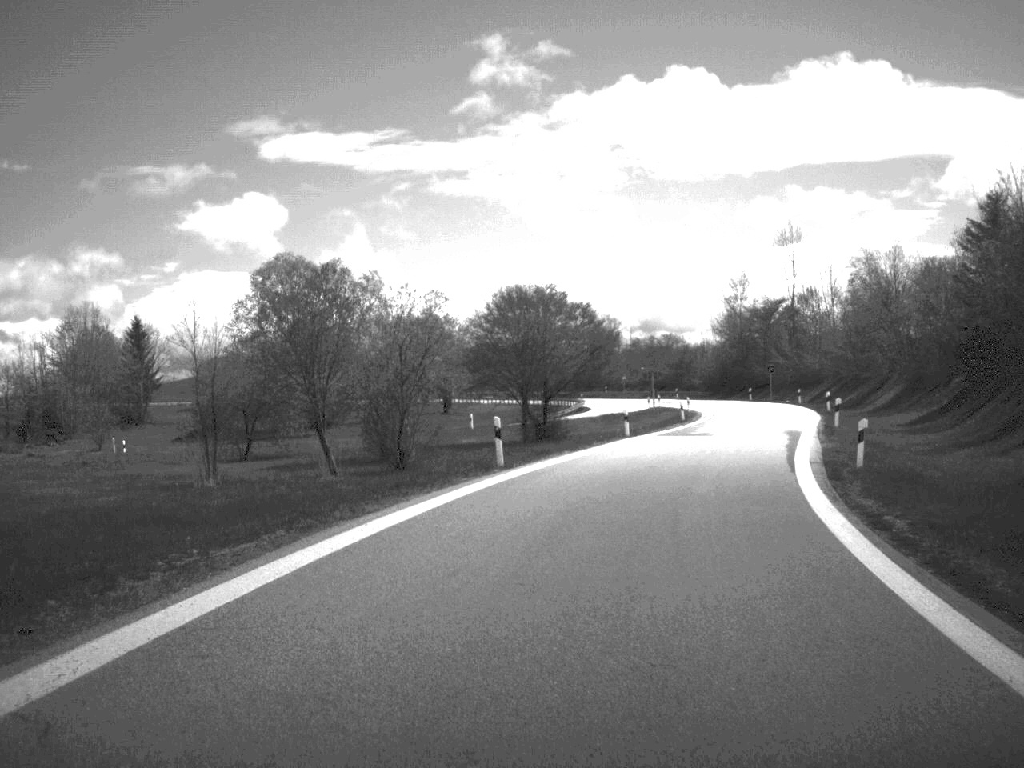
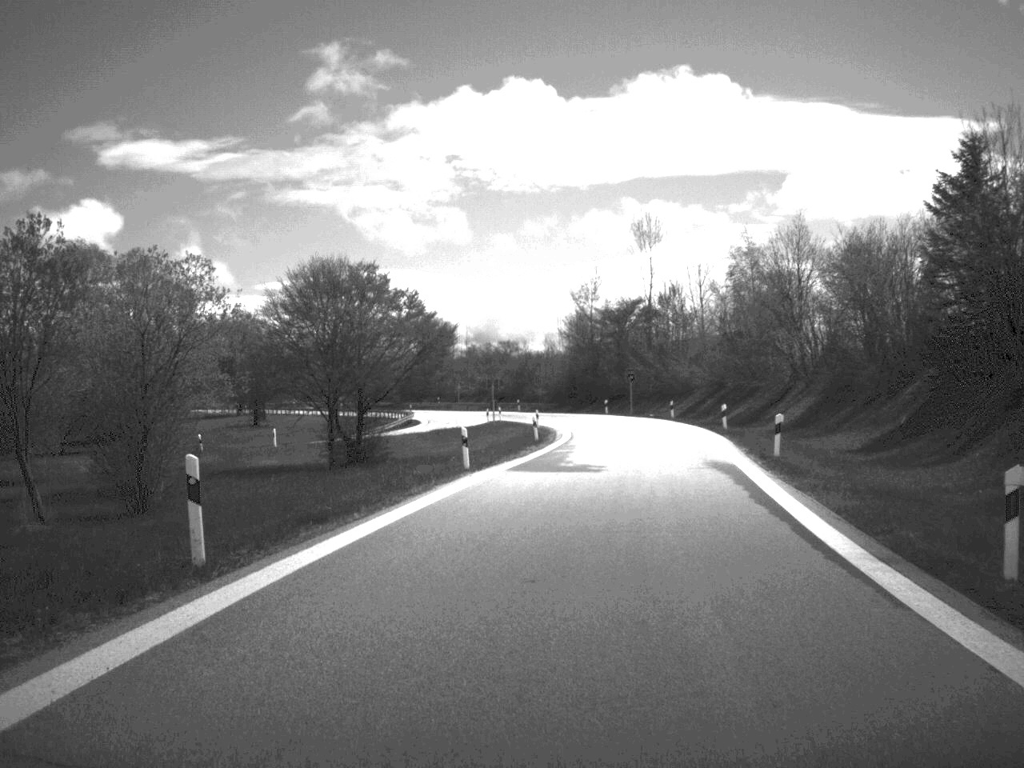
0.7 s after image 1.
(+0.9, +14.5) m; +7°
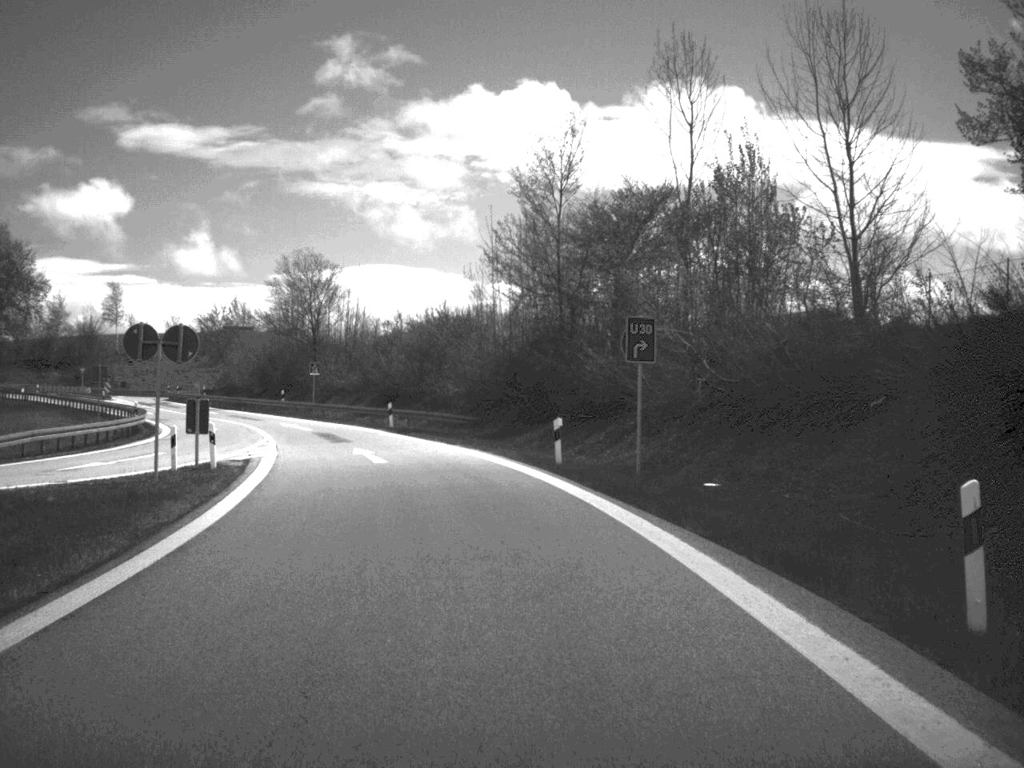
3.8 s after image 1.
(+4.7, +61.0) m; -1°
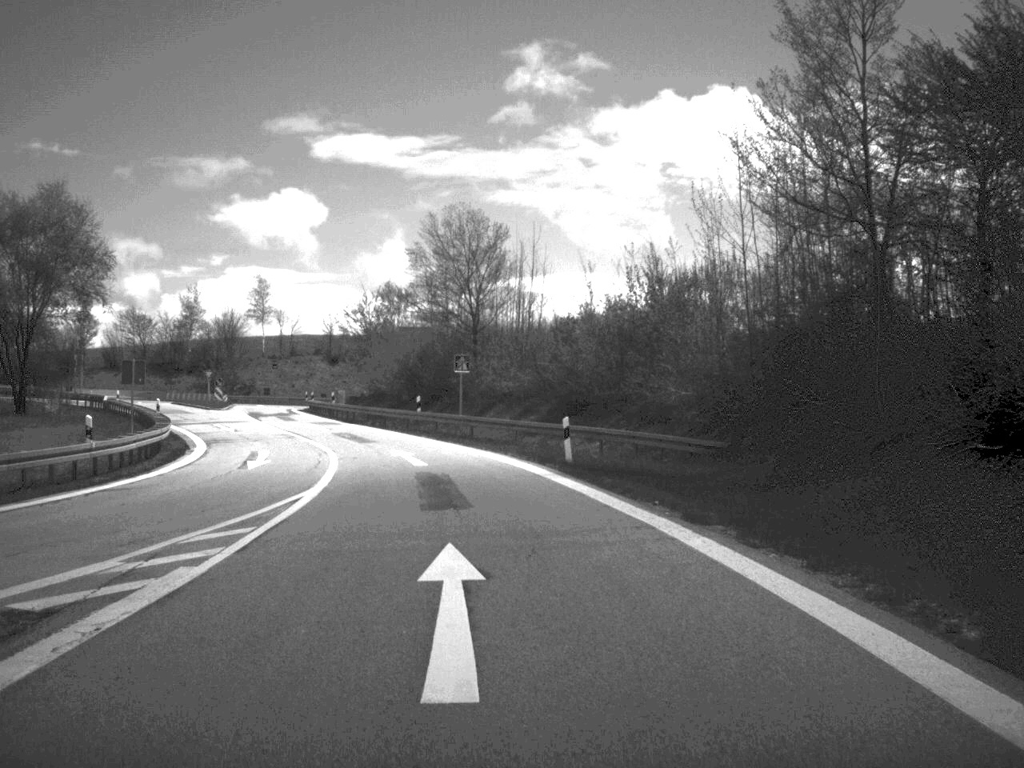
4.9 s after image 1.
(-1.8, +22.6) m; -9°
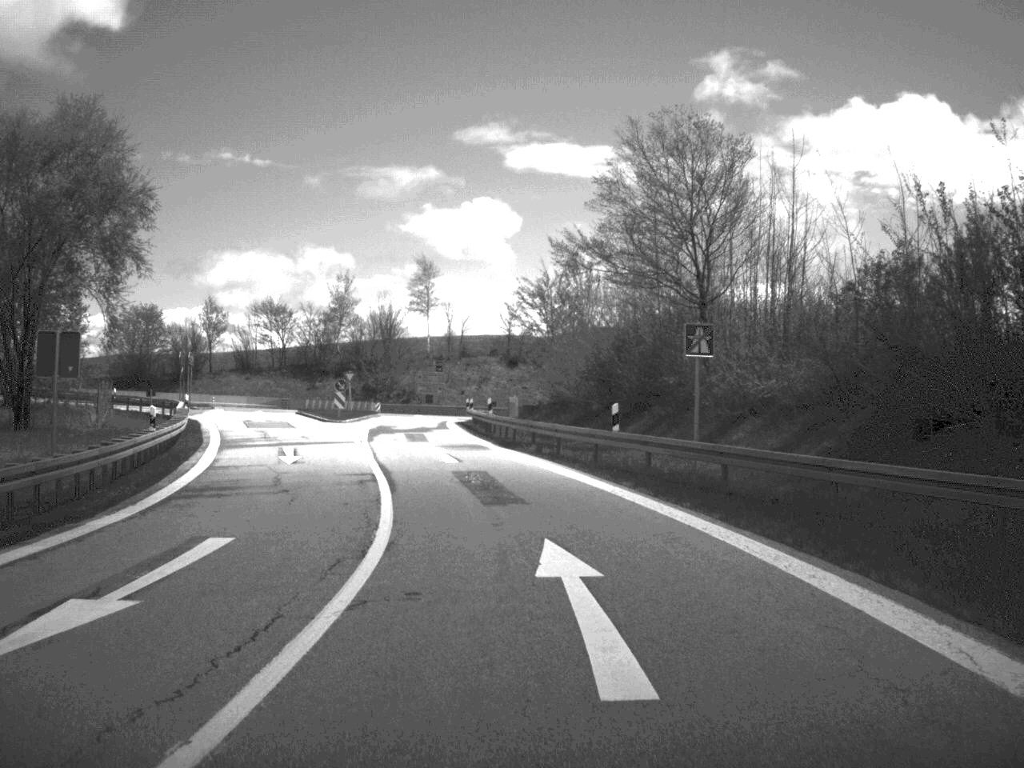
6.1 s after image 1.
(-1.7, +21.8) m; -9°
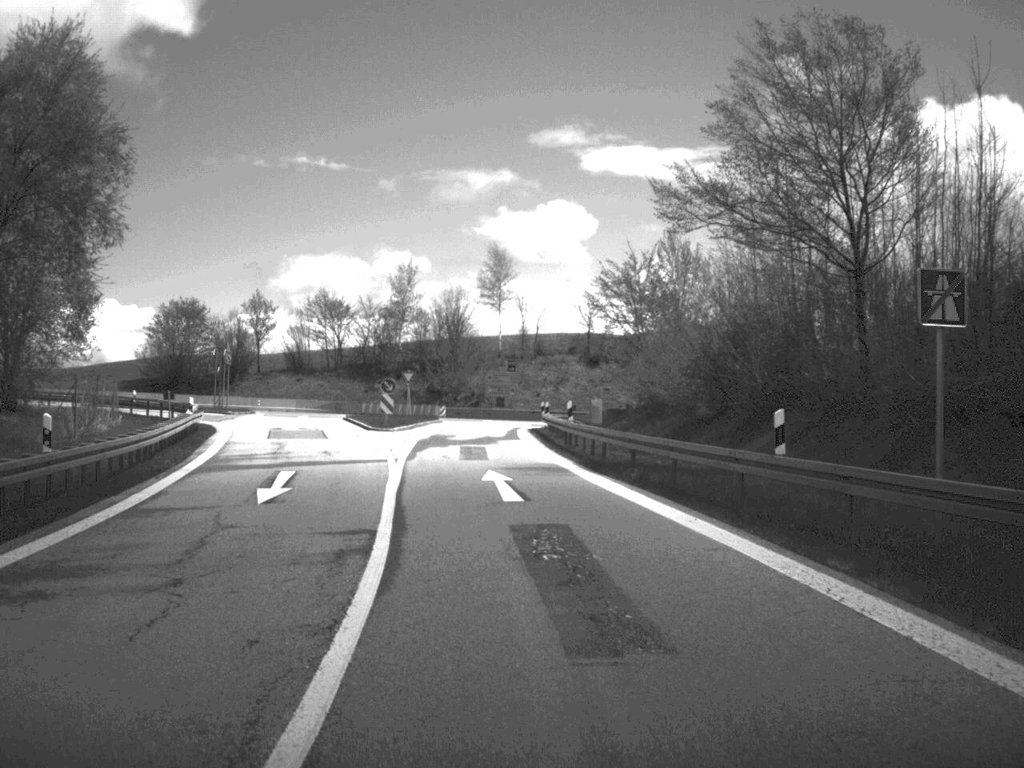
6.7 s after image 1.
(-0.3, +10.4) m; -3°
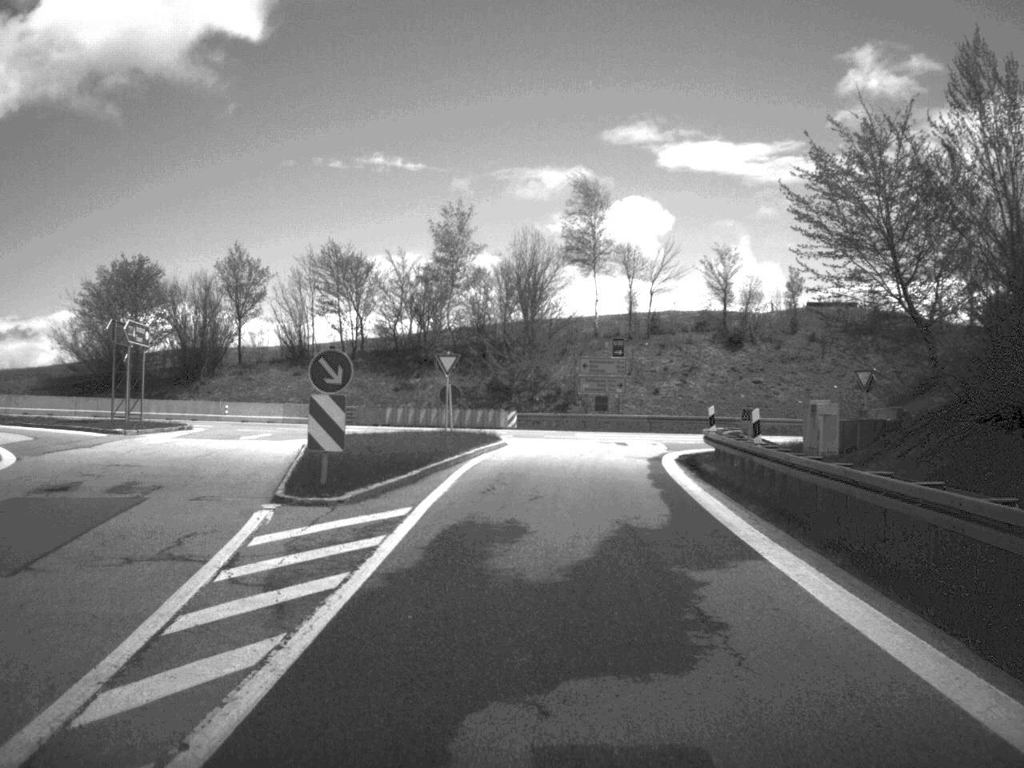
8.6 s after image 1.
(-1.5, +31.8) m; -3°
